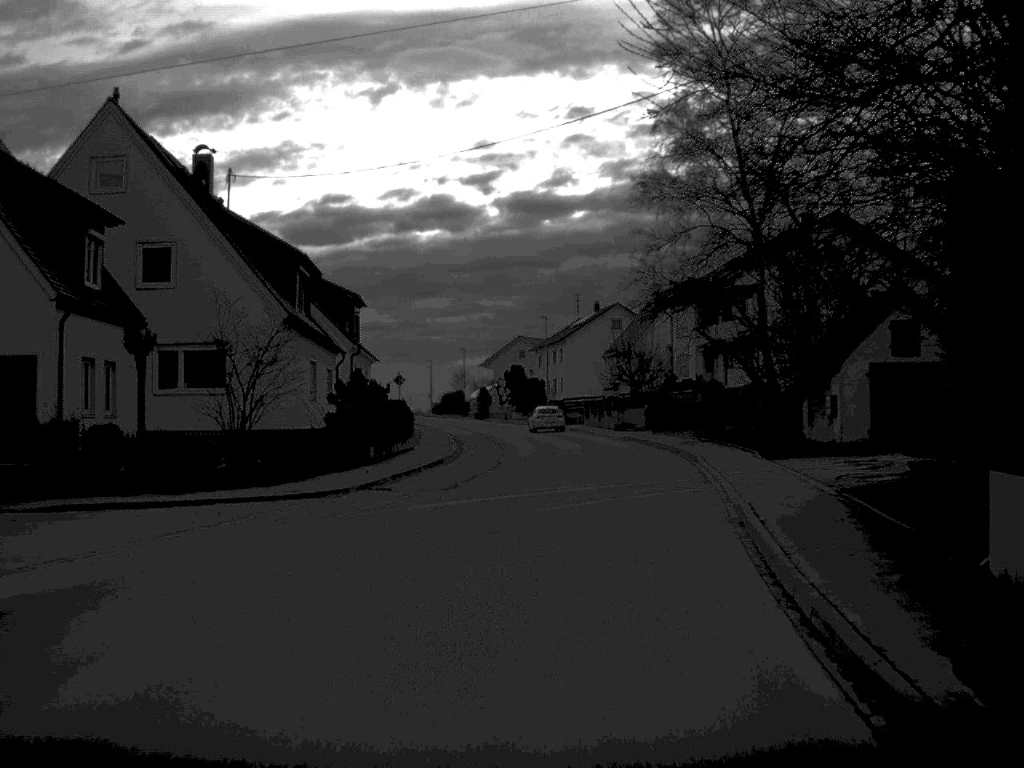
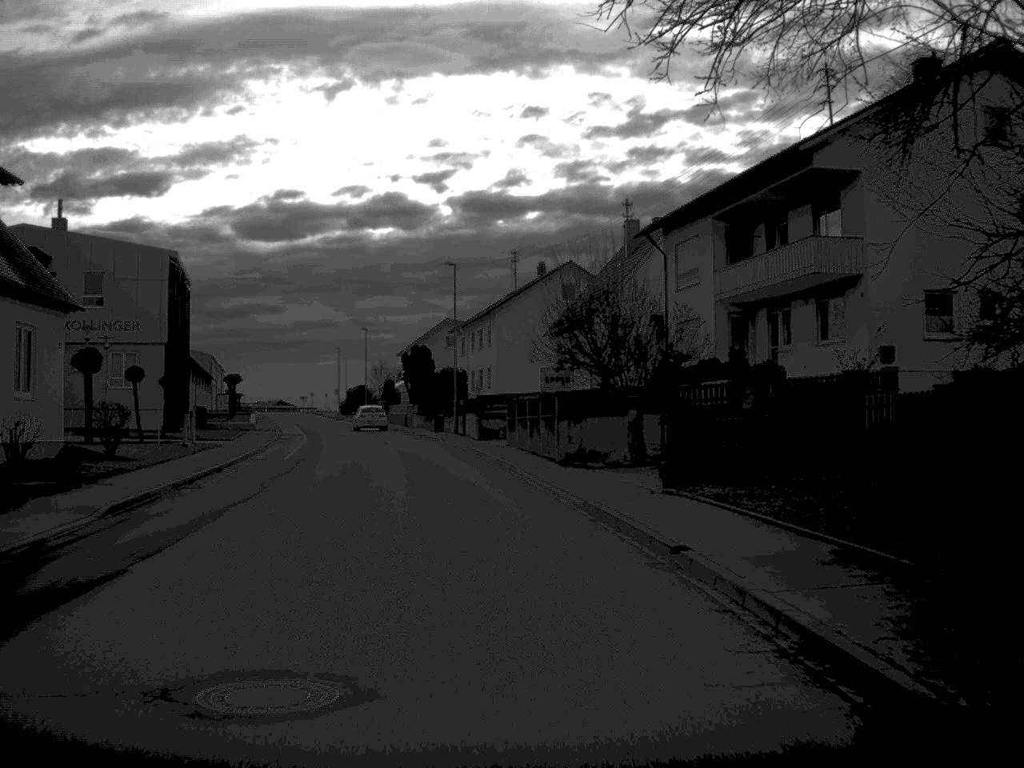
(+2.4, +35.5) m; +2°
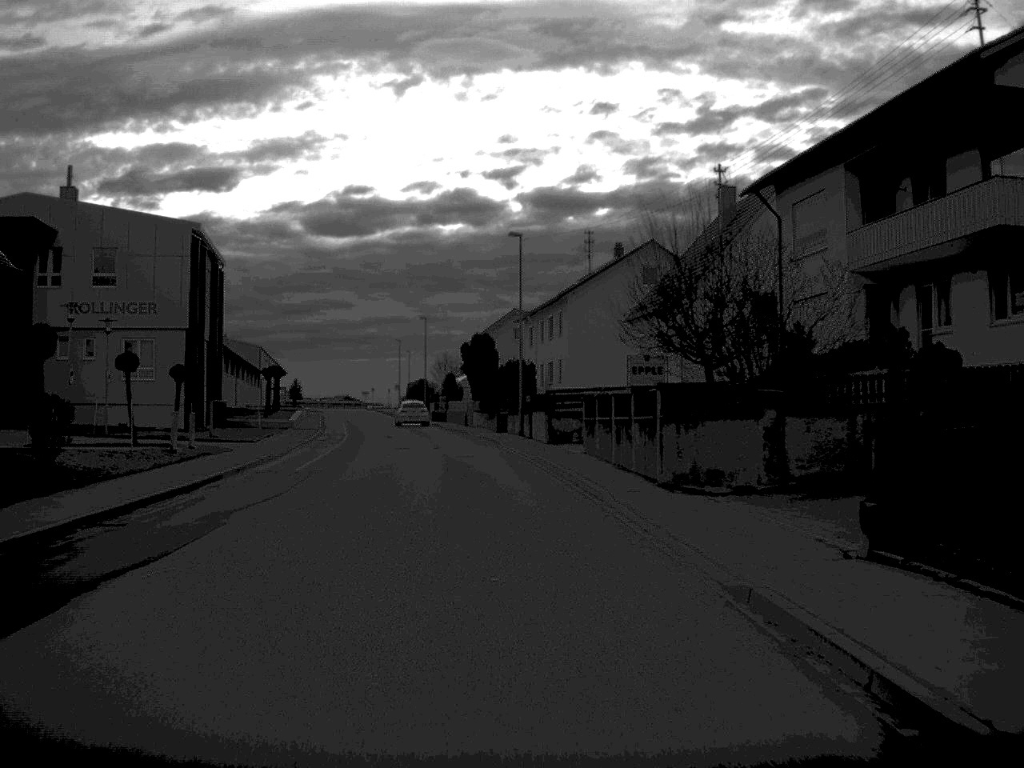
(-0.2, +8.9) m; -3°
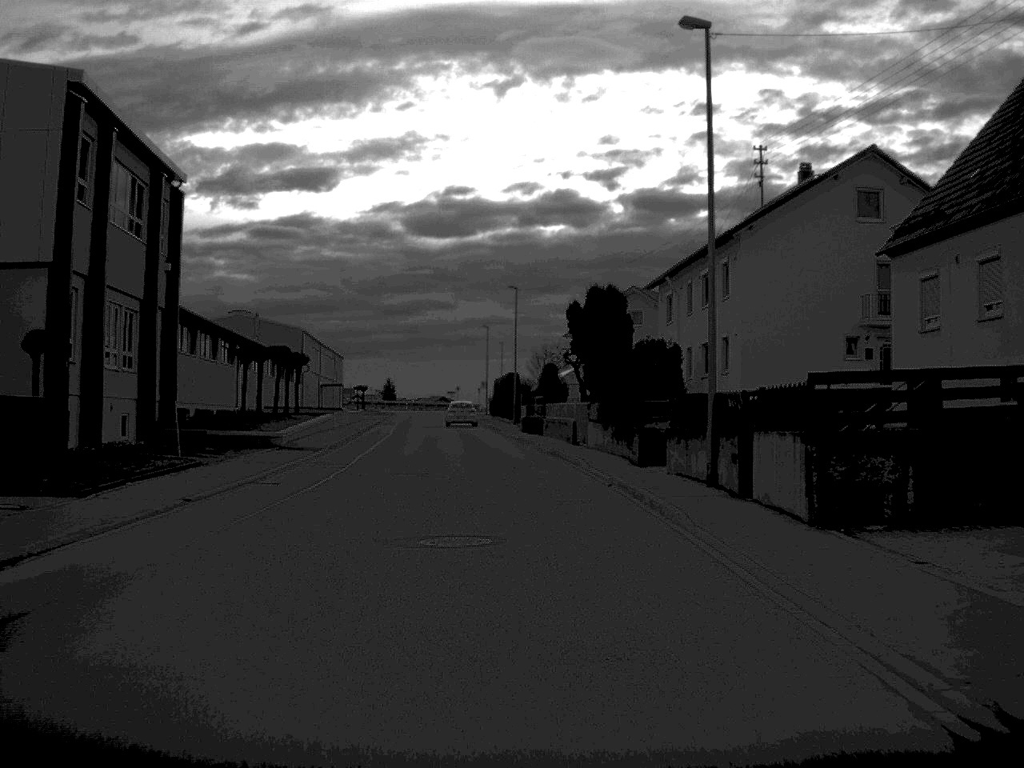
(-1.3, +27.6) m; -4°
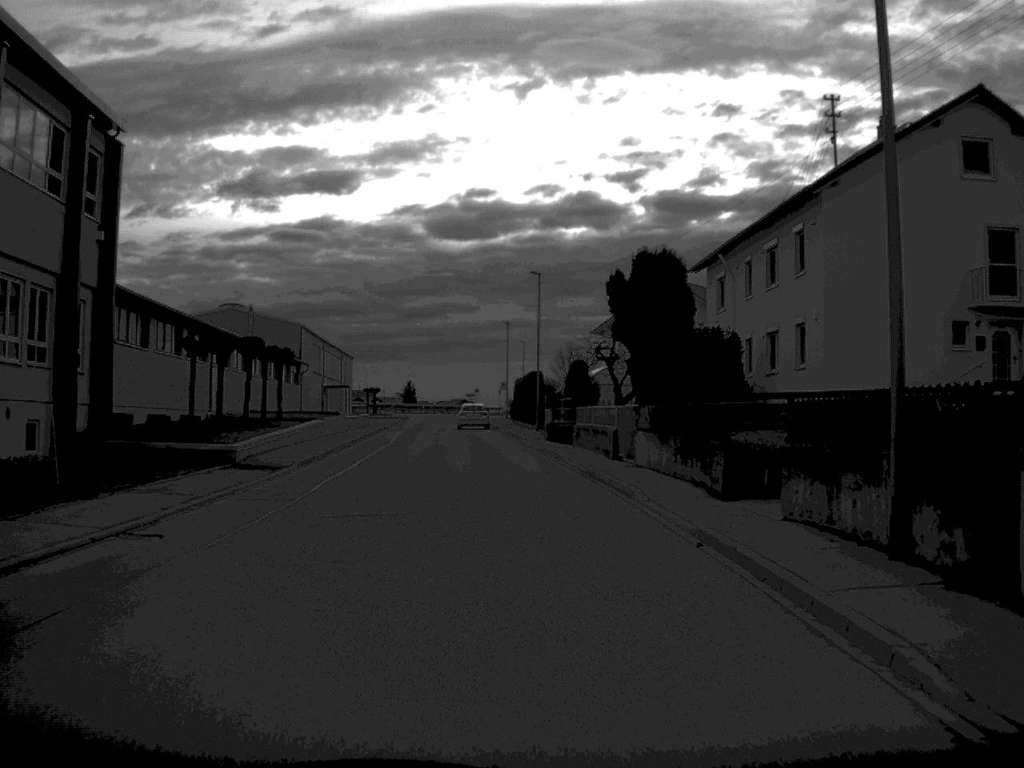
(-0.1, +9.2) m; -1°
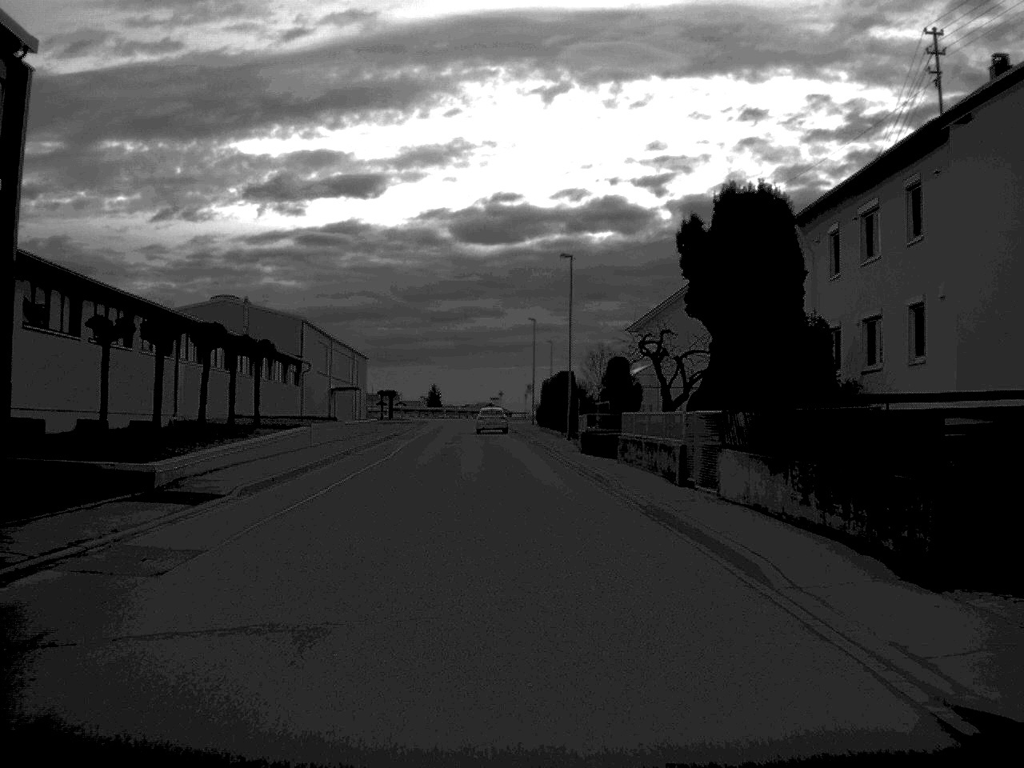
(-0.1, +8.9) m; -1°
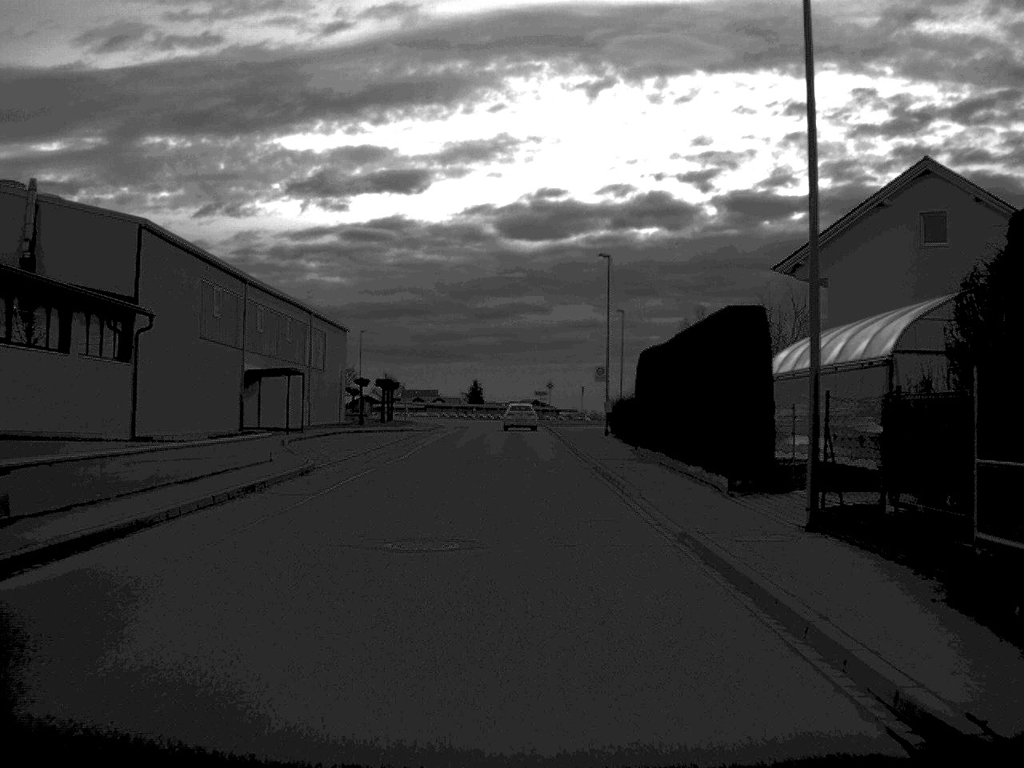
(-0.8, +38.3) m; -2°
